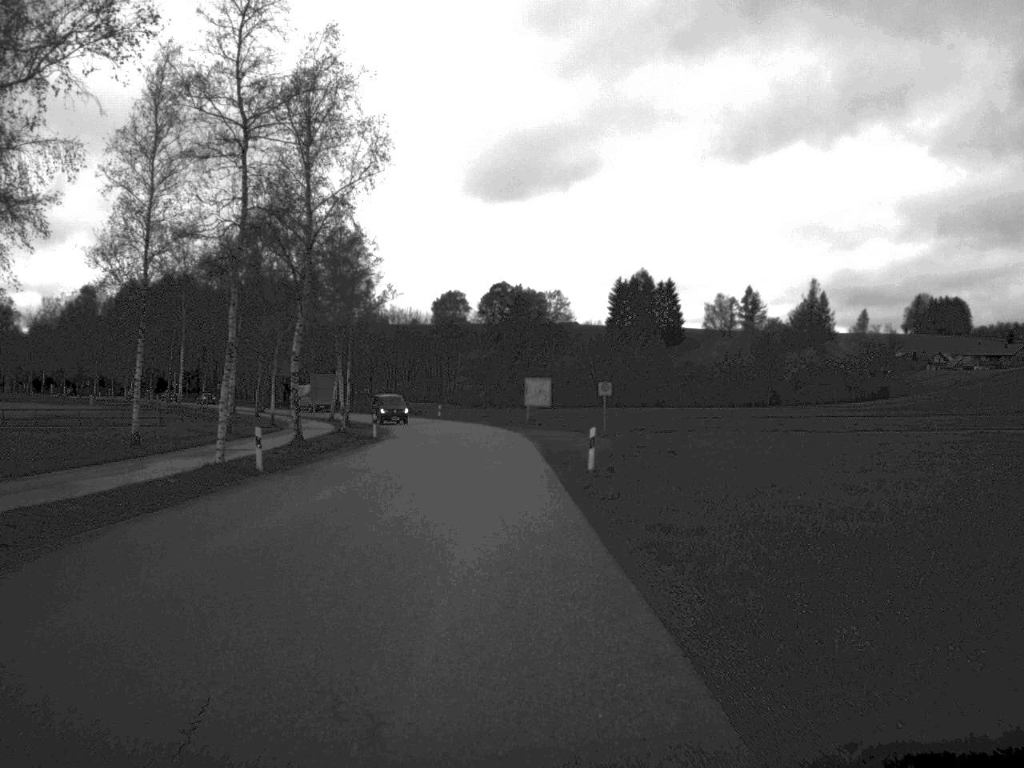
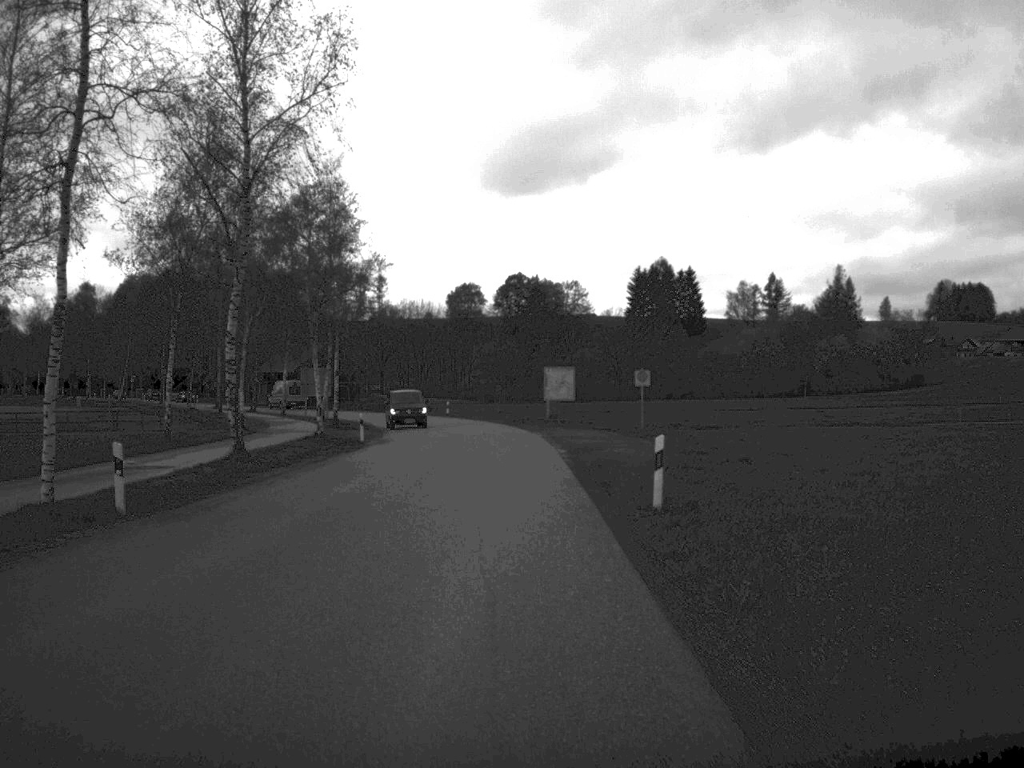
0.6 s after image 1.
(-0.1, +11.0) m; -1°
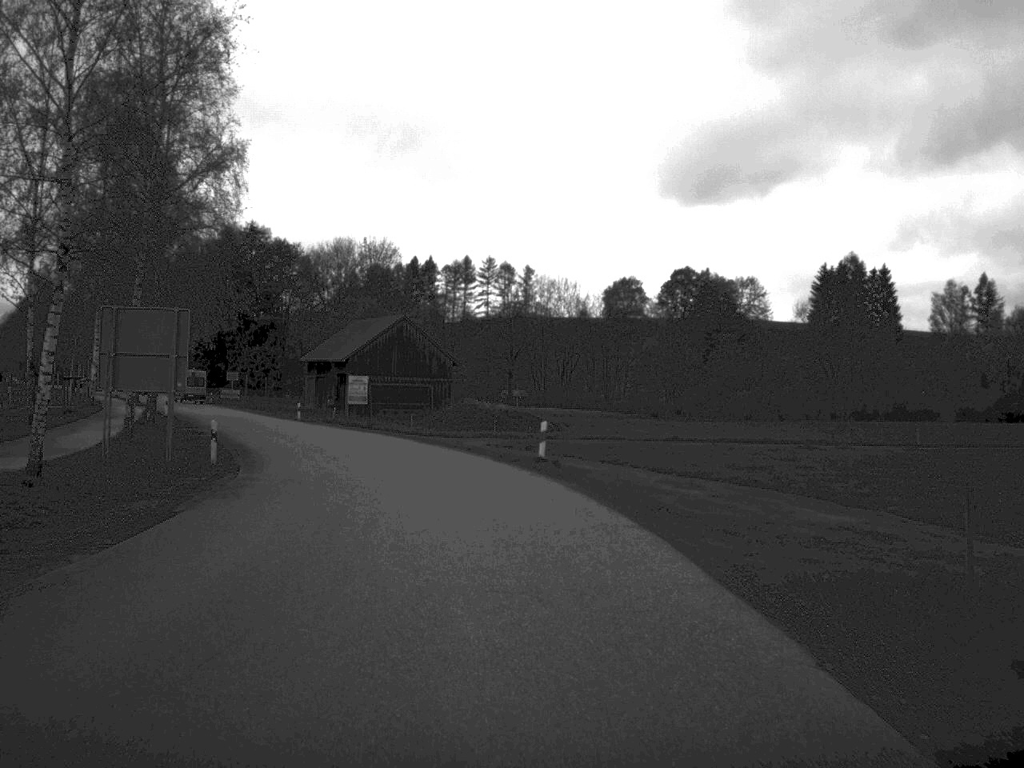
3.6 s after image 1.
(-2.0, +56.0) m; -7°
